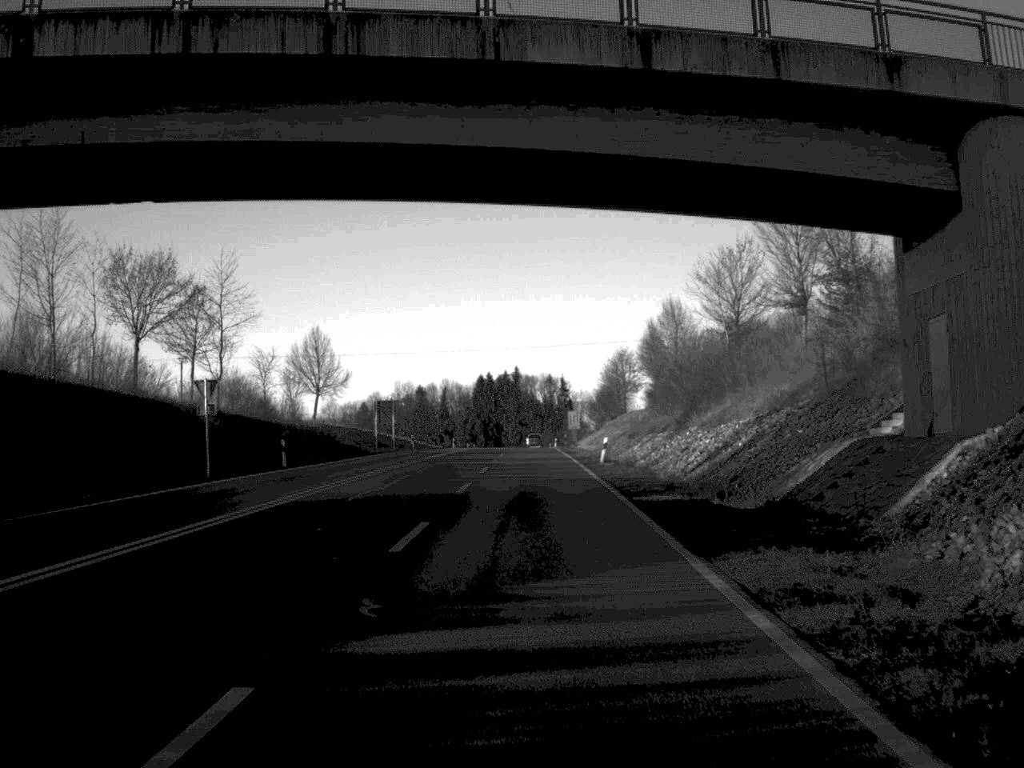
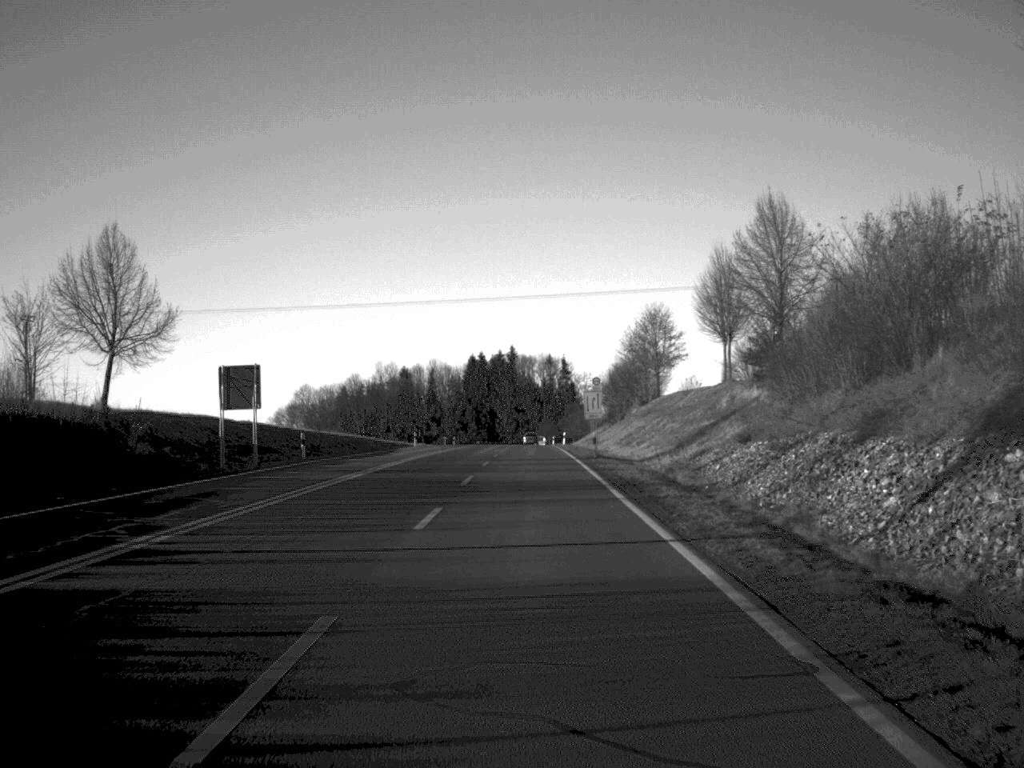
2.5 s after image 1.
(+0.1, +46.0) m; 0°
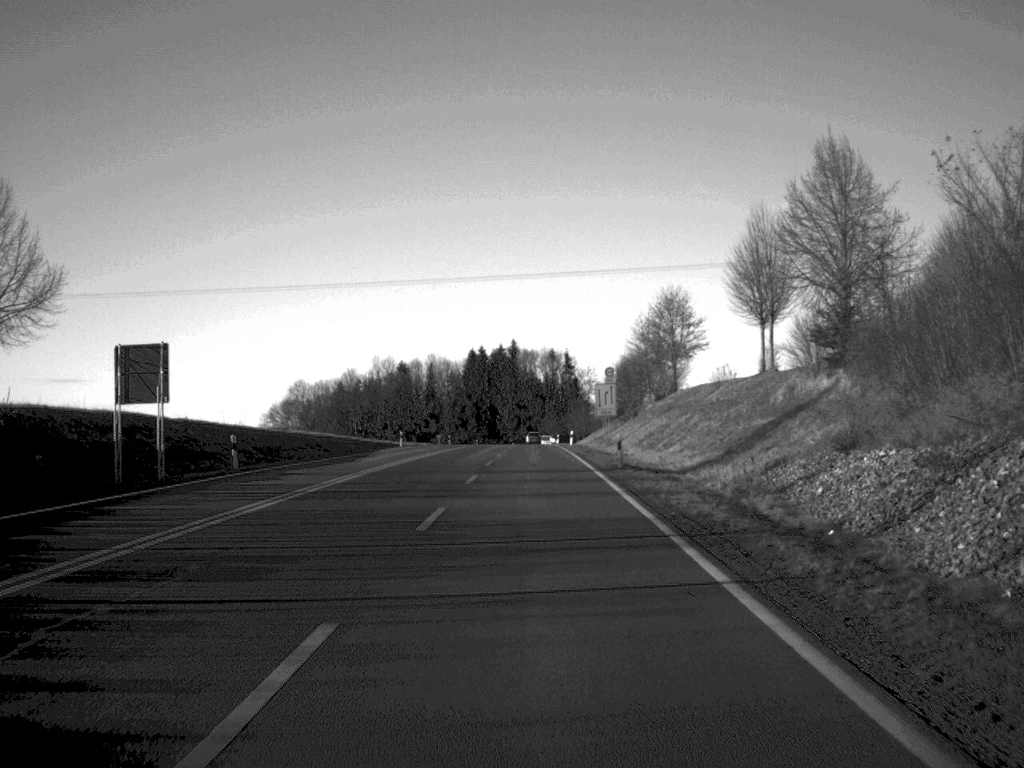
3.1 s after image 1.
(0.0, +12.4) m; 0°
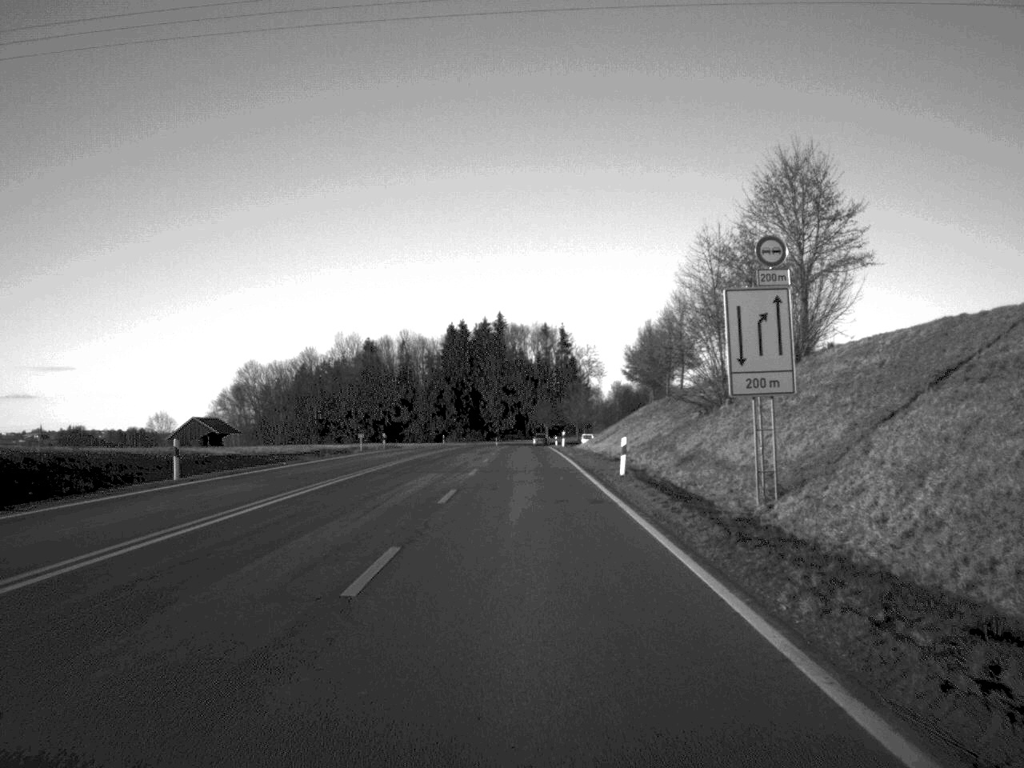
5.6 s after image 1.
(+0.3, +54.6) m; 0°
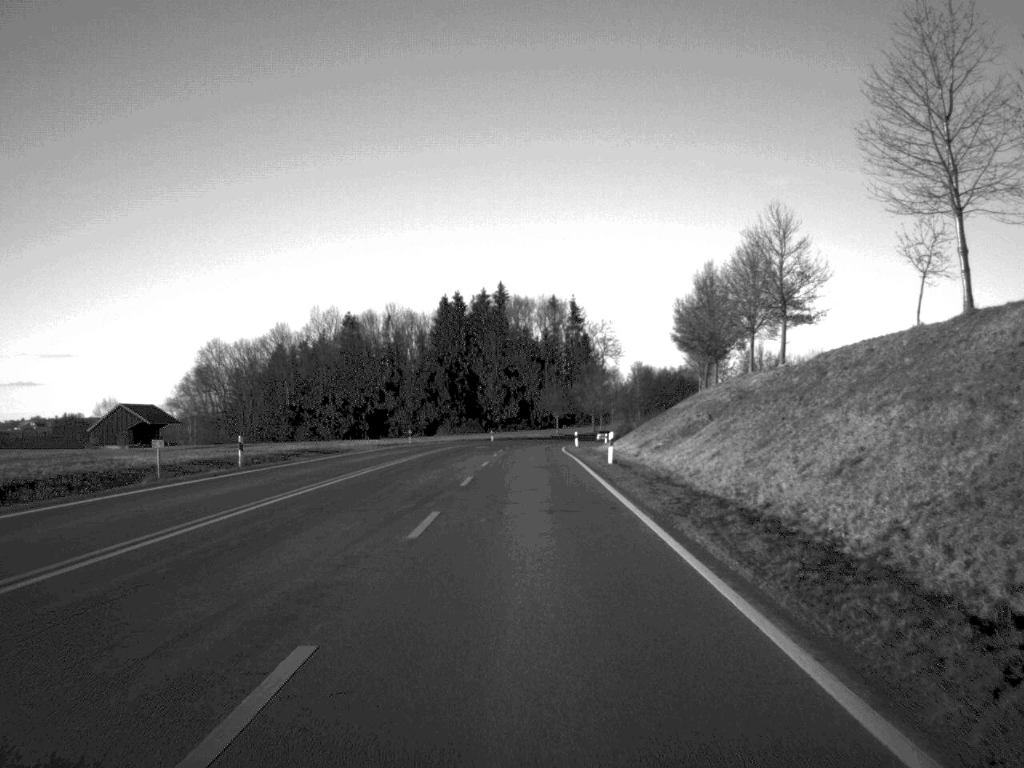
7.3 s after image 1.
(-0.1, +43.0) m; 0°
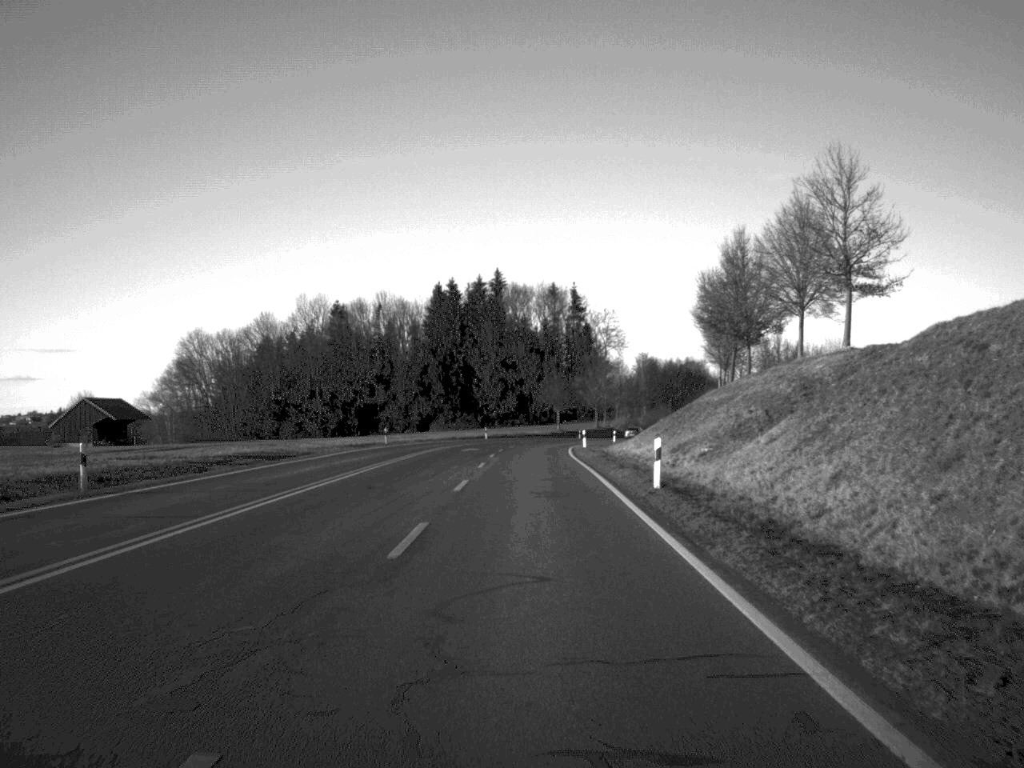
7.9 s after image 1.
(0.0, +14.6) m; 0°
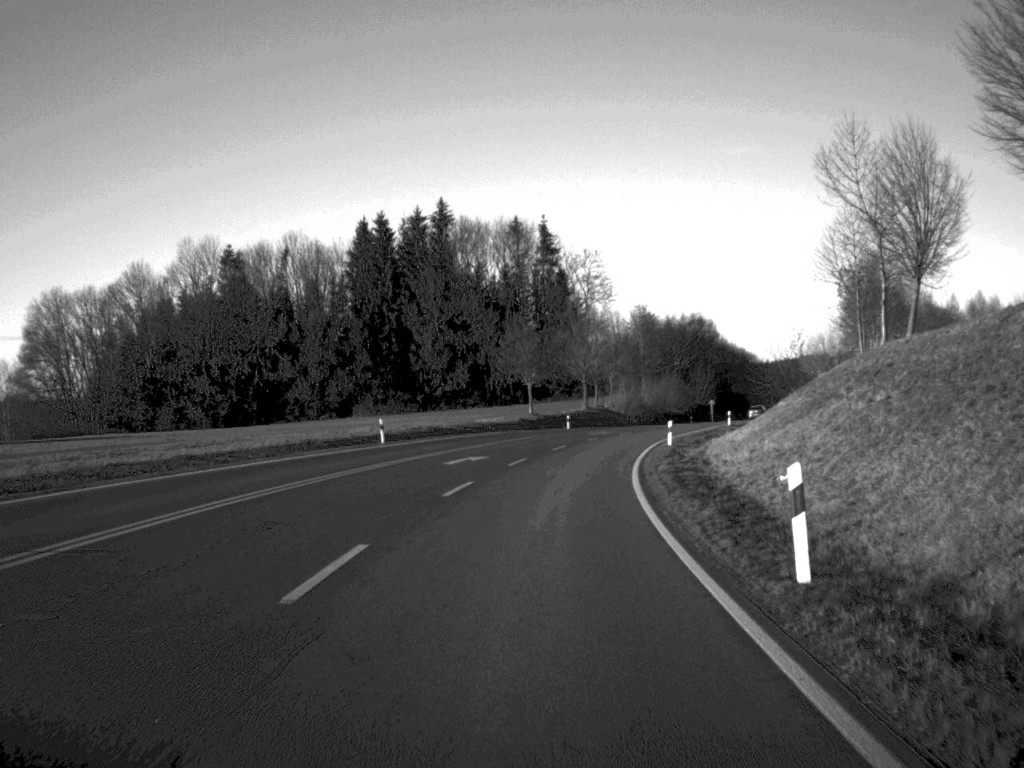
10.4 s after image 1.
(+0.6, +63.5) m; +2°
